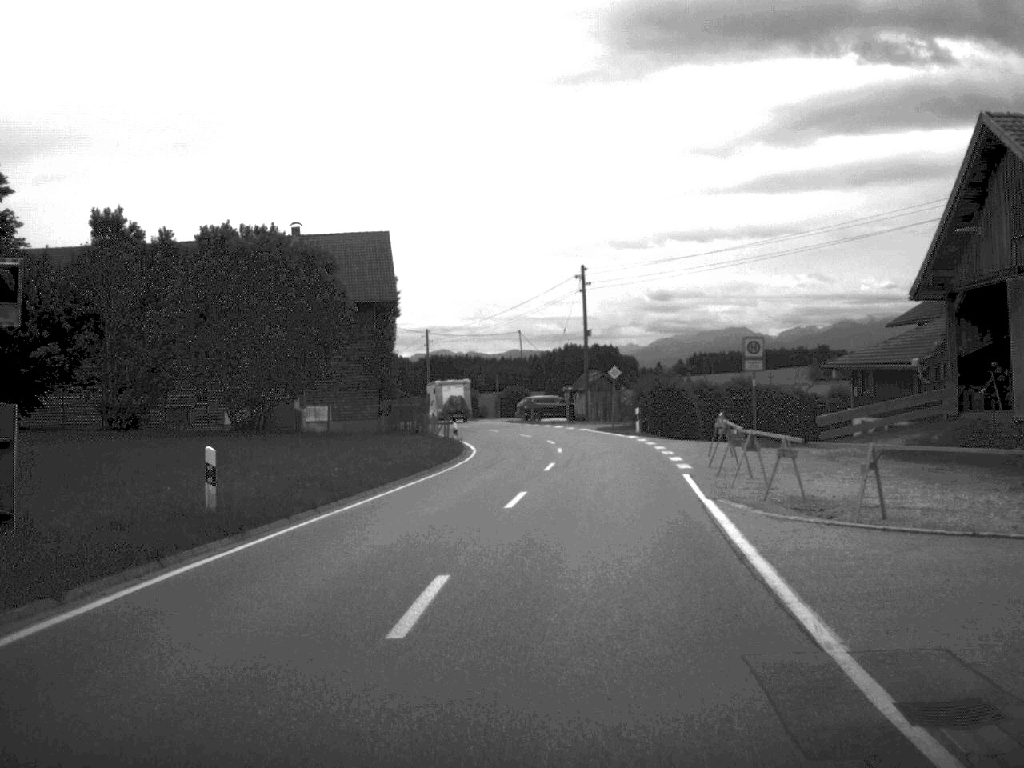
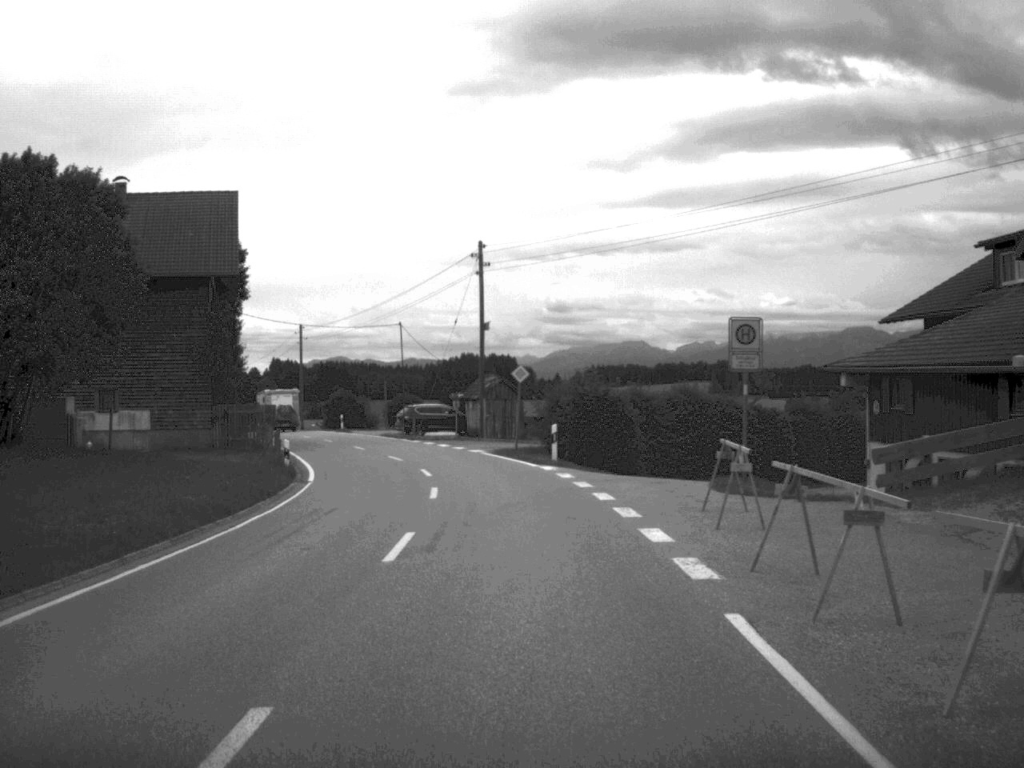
(+0.7, +14.7) m; +5°
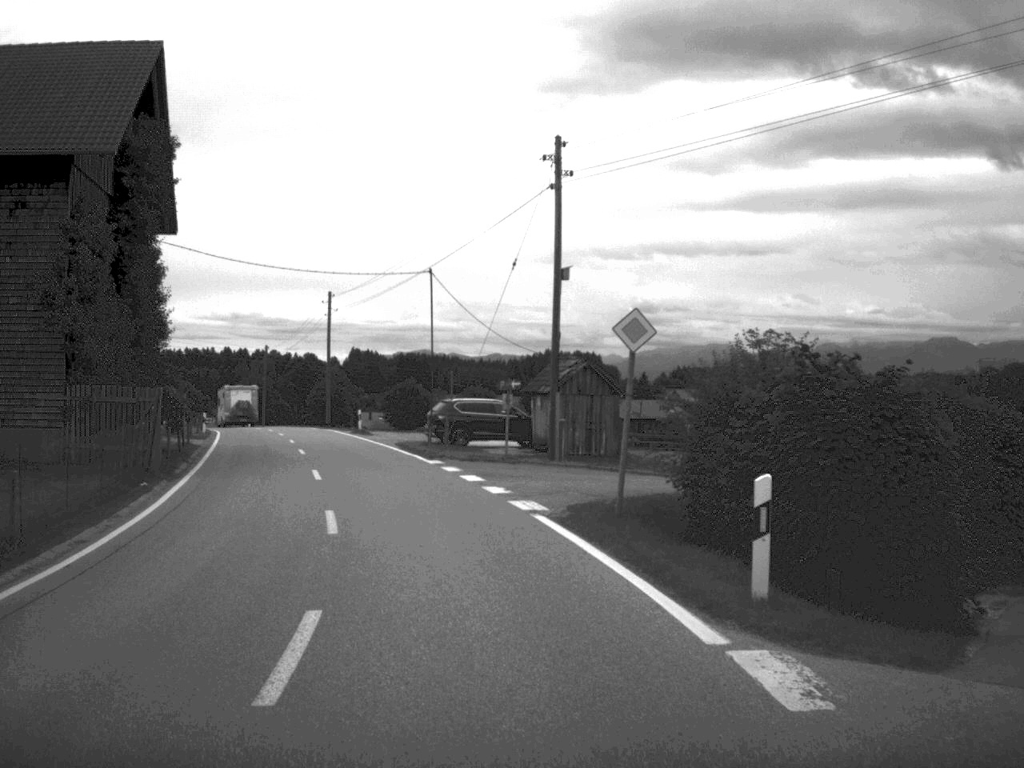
(-0.4, +22.3) m; -4°
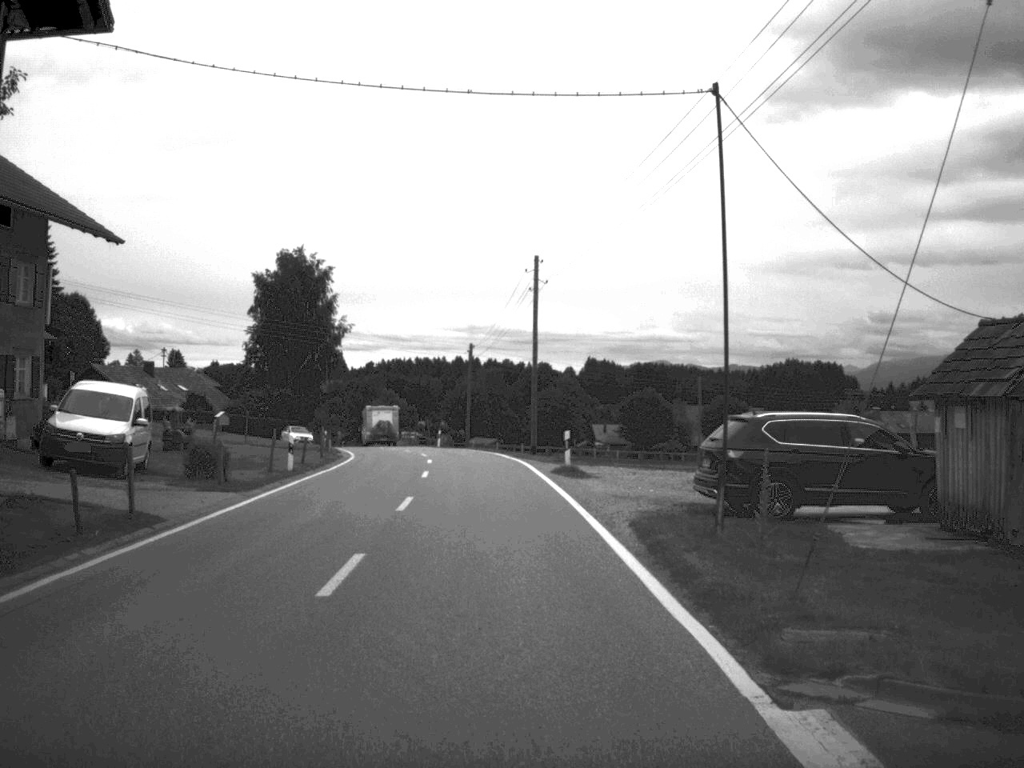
(-2.2, +23.8) m; -11°
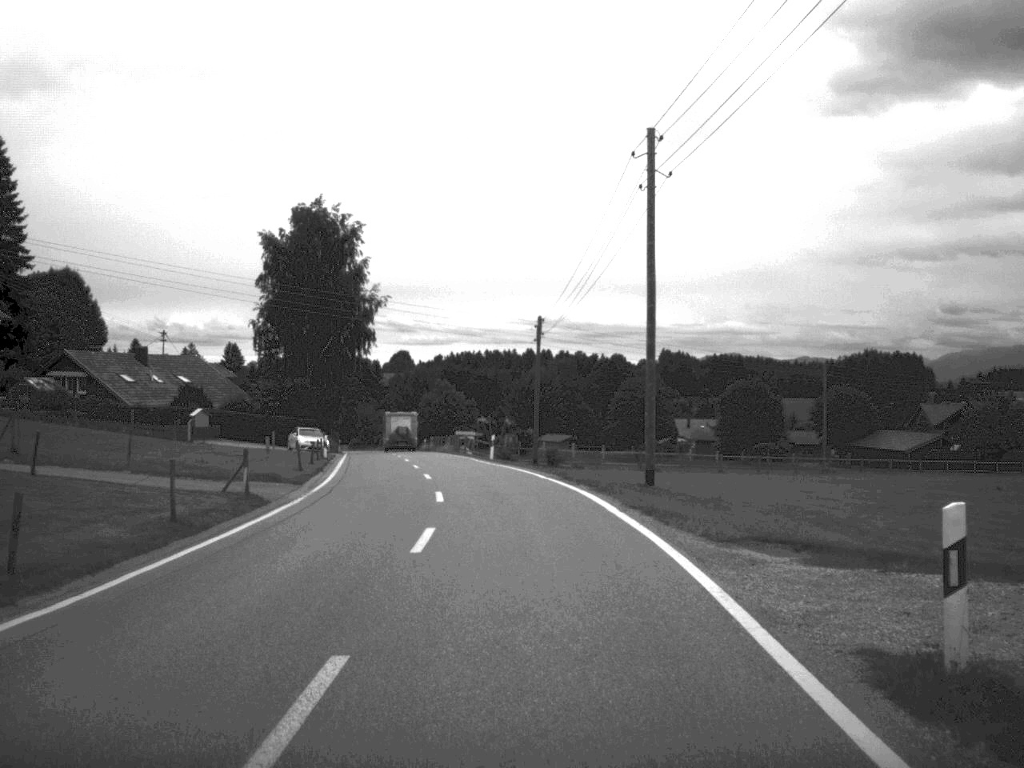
(-0.8, +23.8) m; -3°
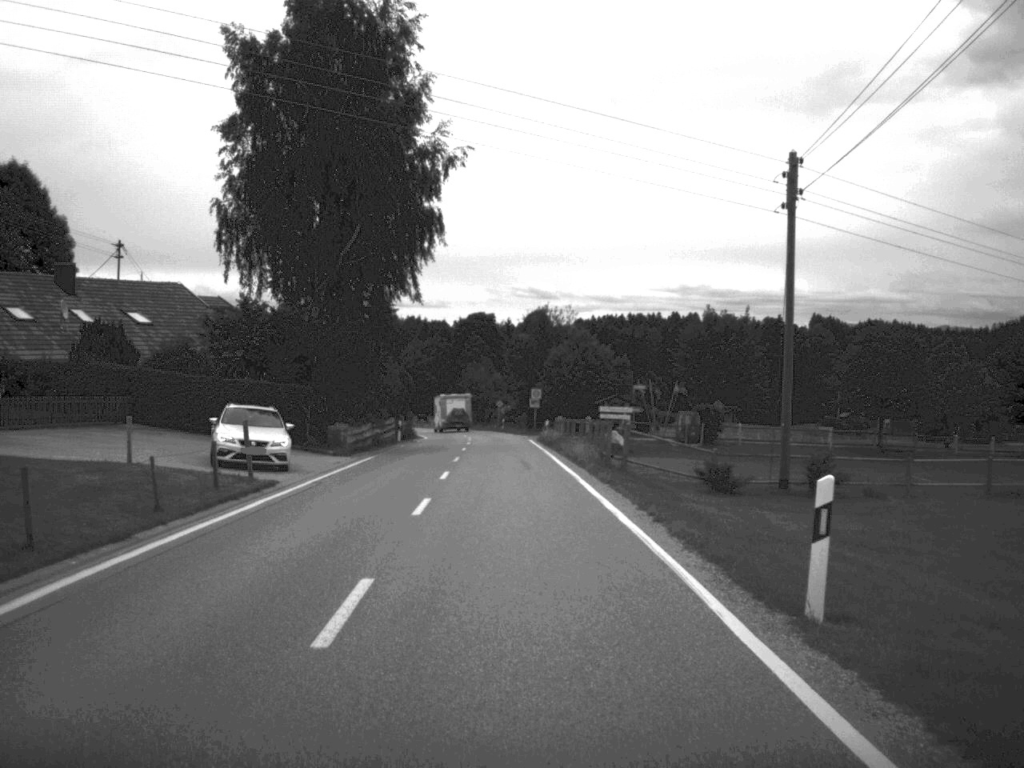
(-2.3, +41.5) m; -7°
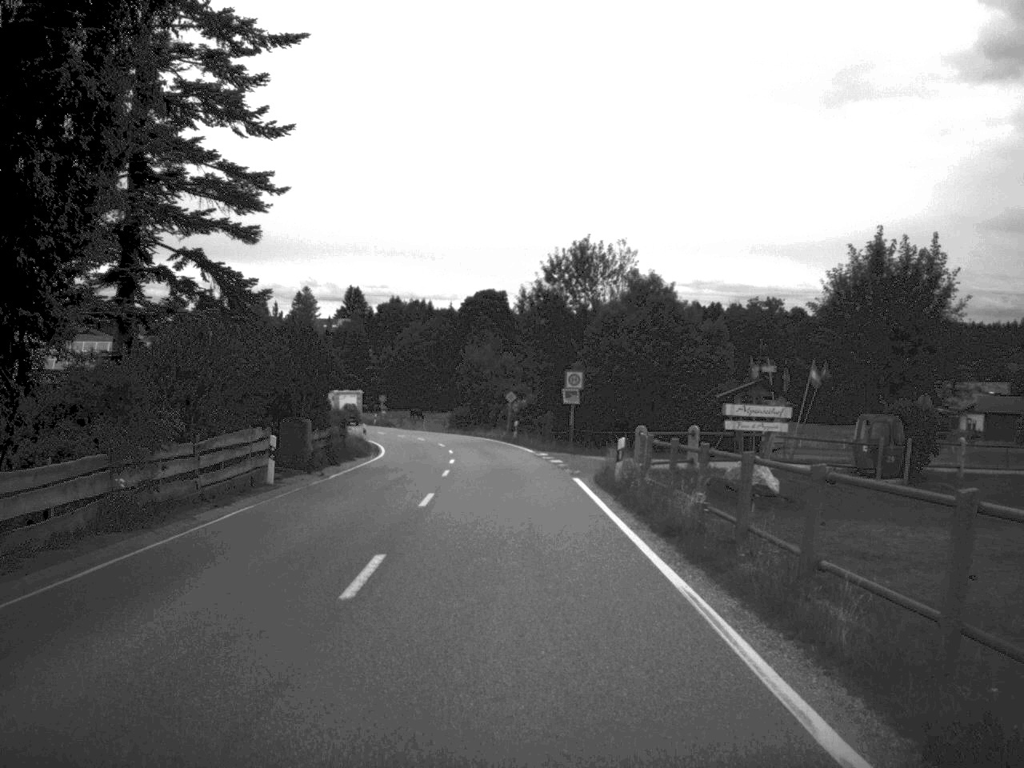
(-0.5, +33.5) m; -1°
